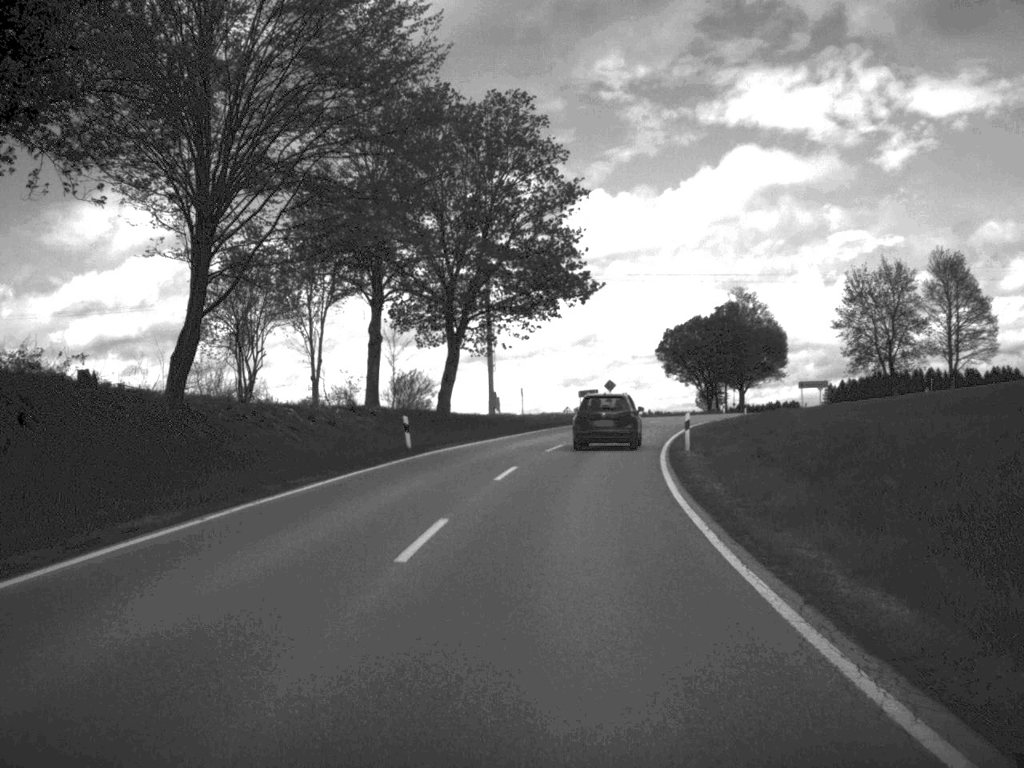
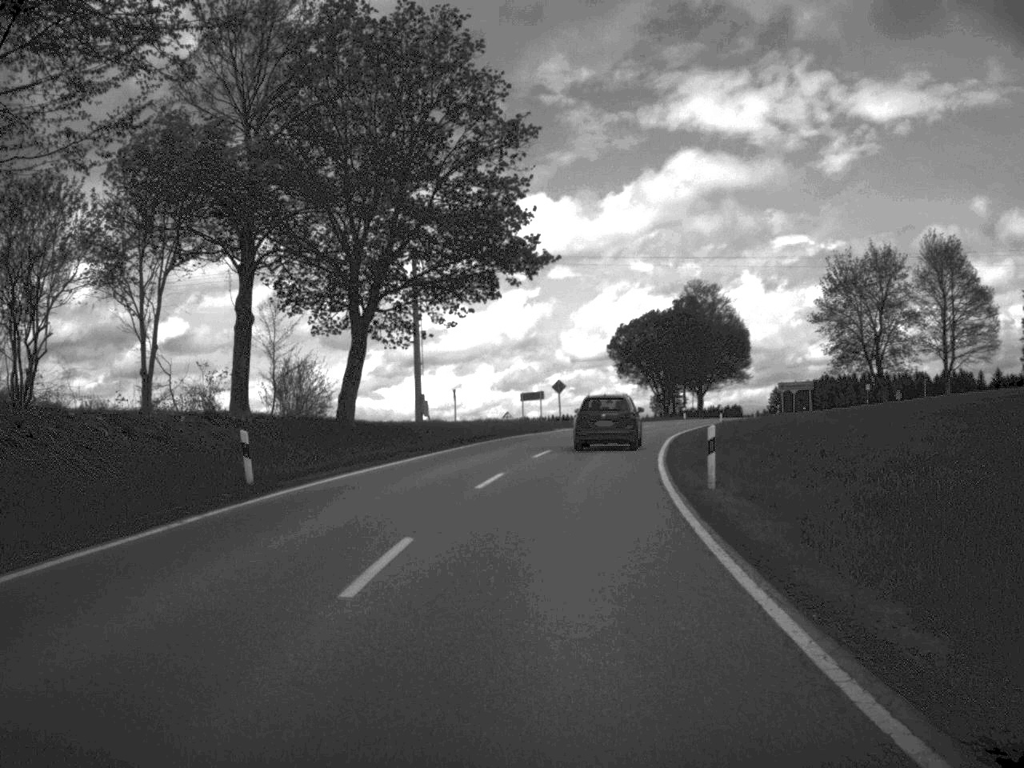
(+0.3, +13.9) m; +3°
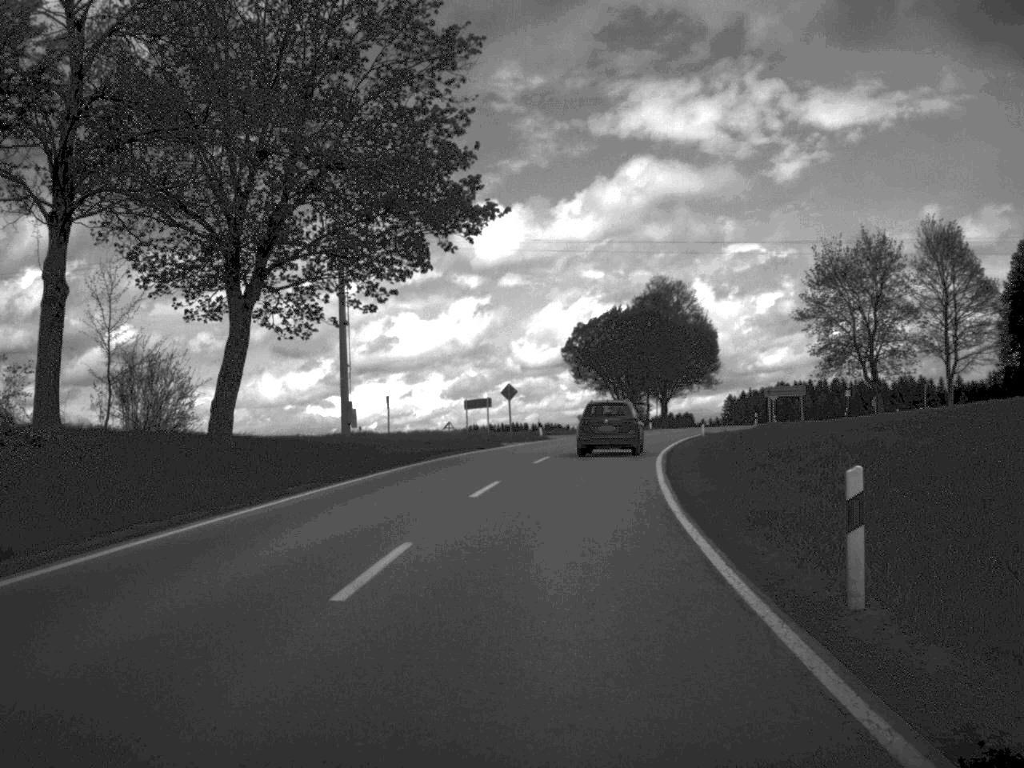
(+0.2, +11.6) m; +2°
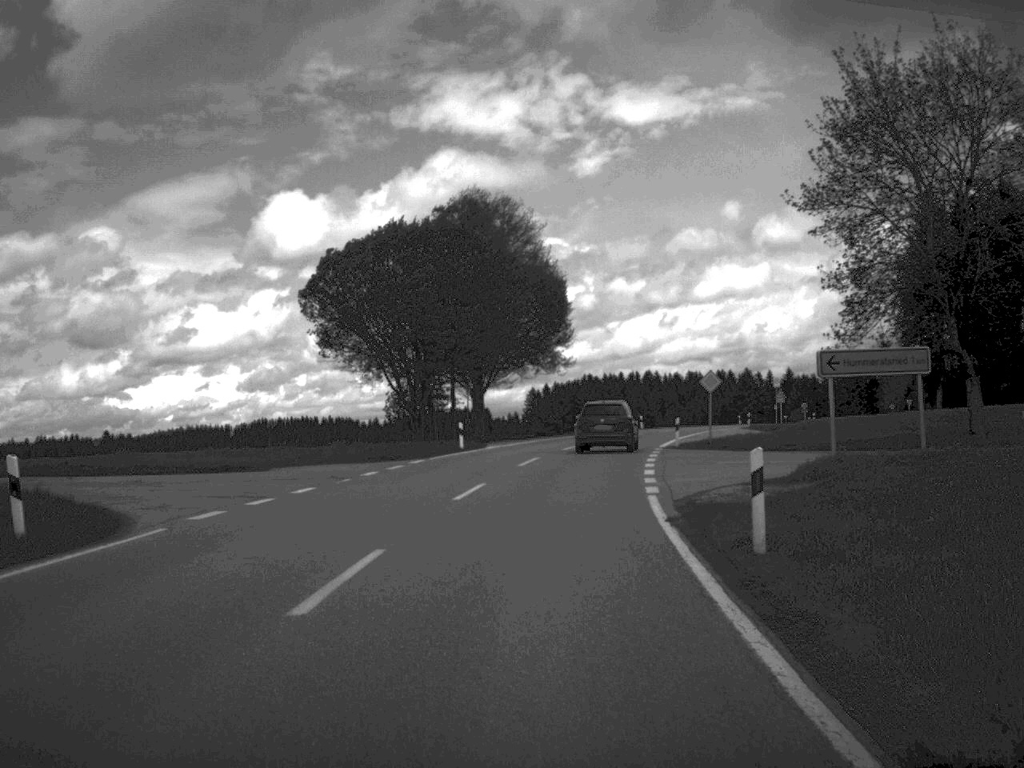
(+3.7, +46.9) m; +9°
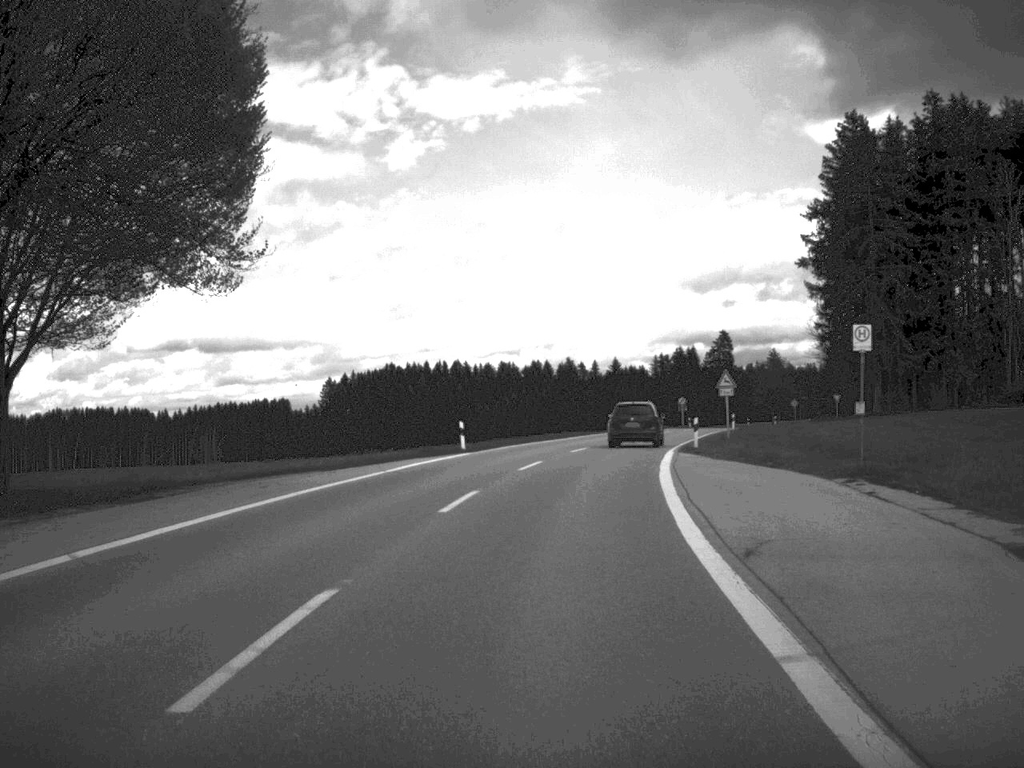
(+3.7, +49.2) m; +8°
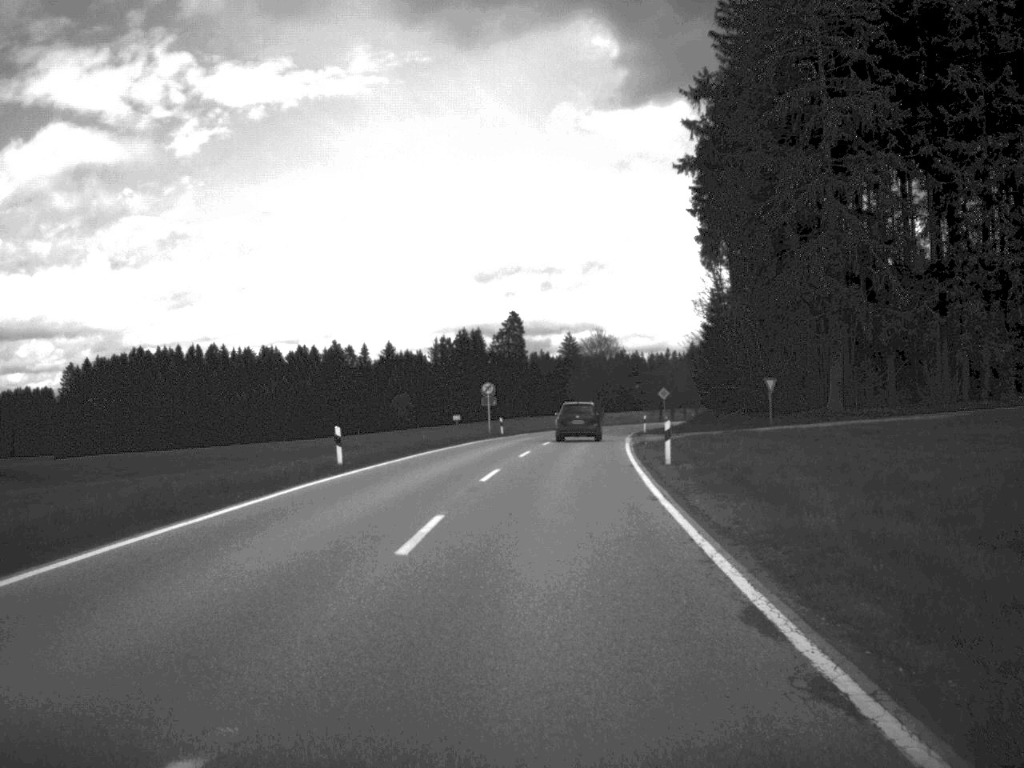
(+4.4, +51.2) m; +10°
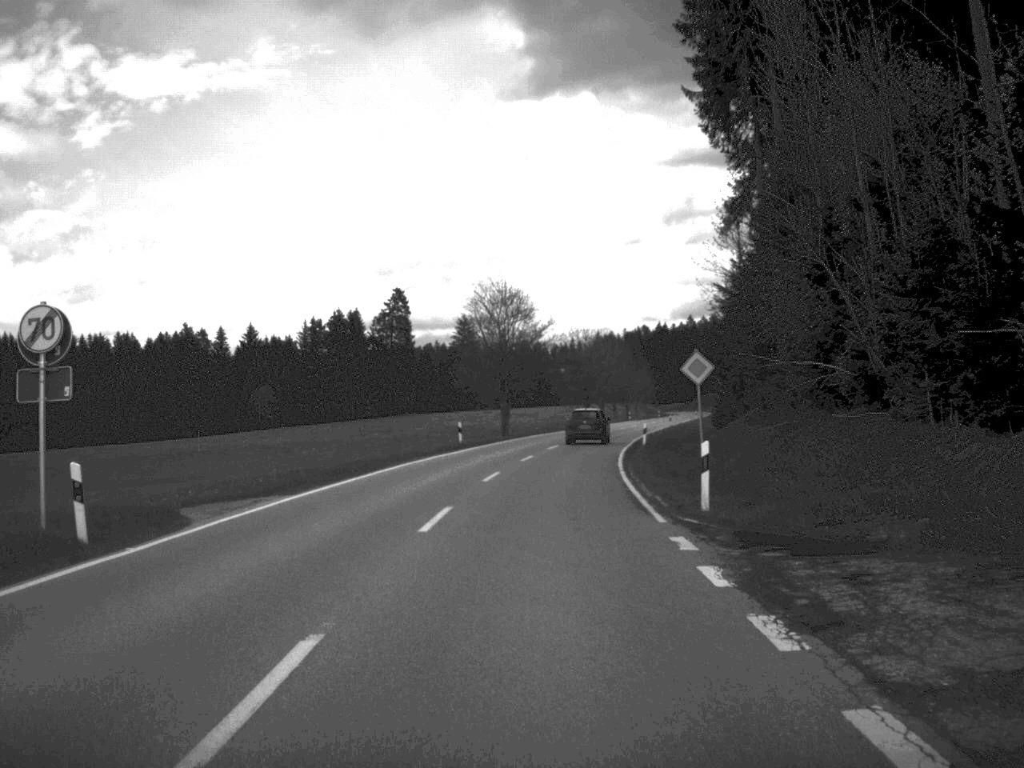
(+2.5, +54.8) m; +4°
